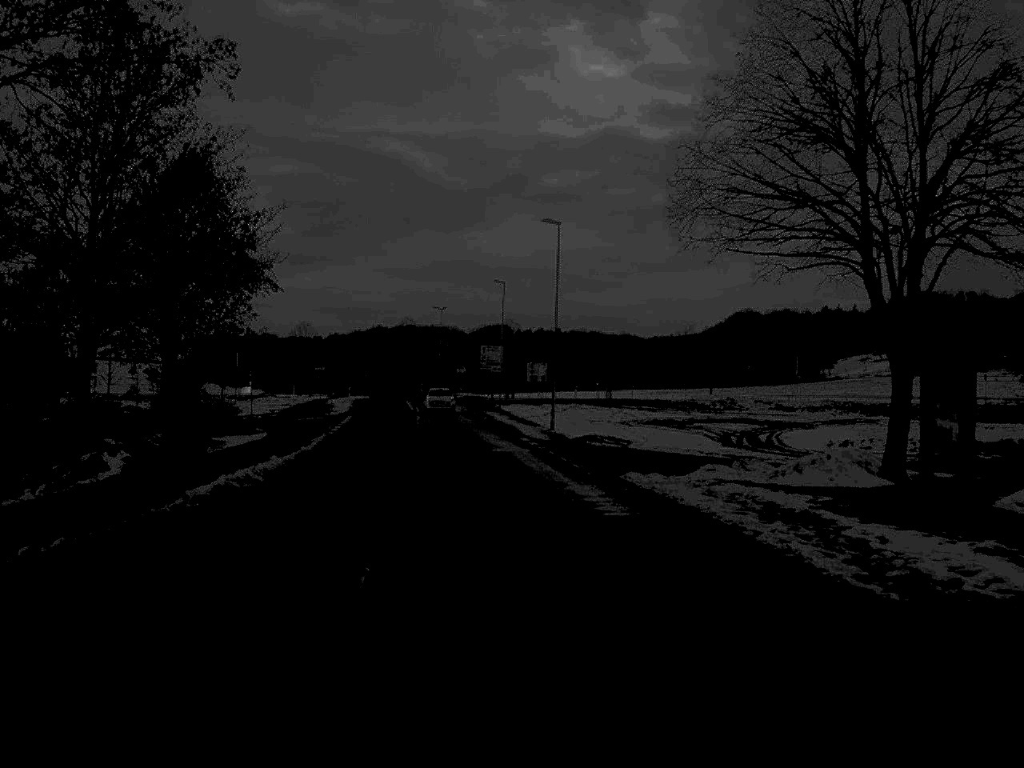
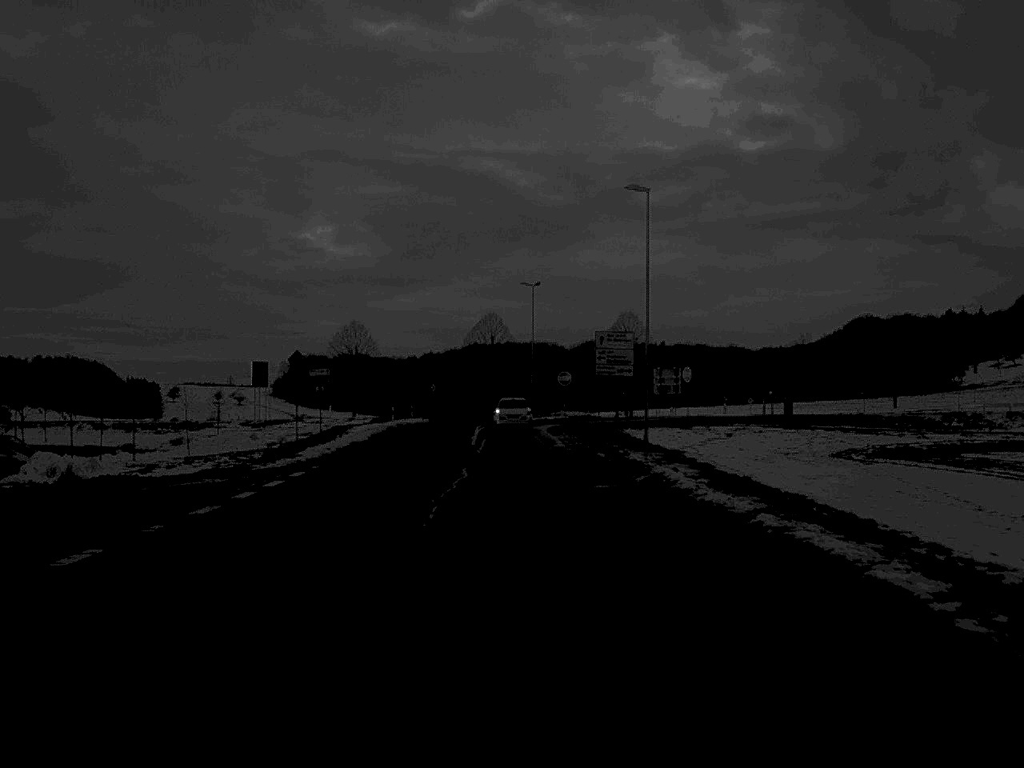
(-2.0, +40.4) m; -4°
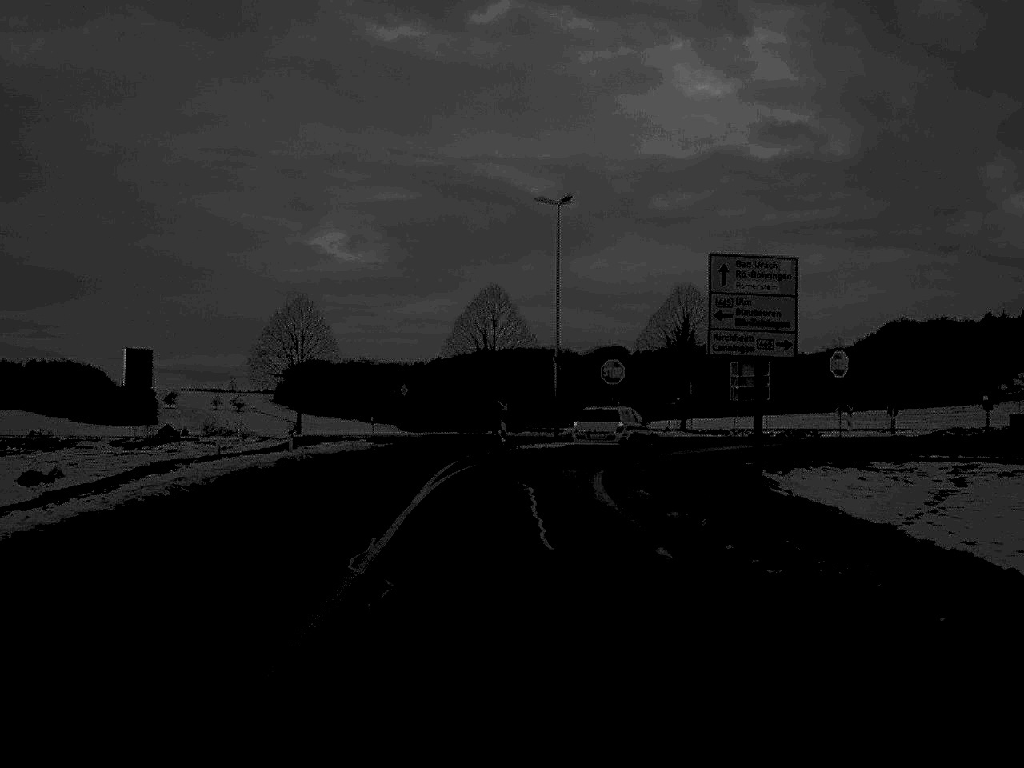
(-0.2, +35.8) m; 0°
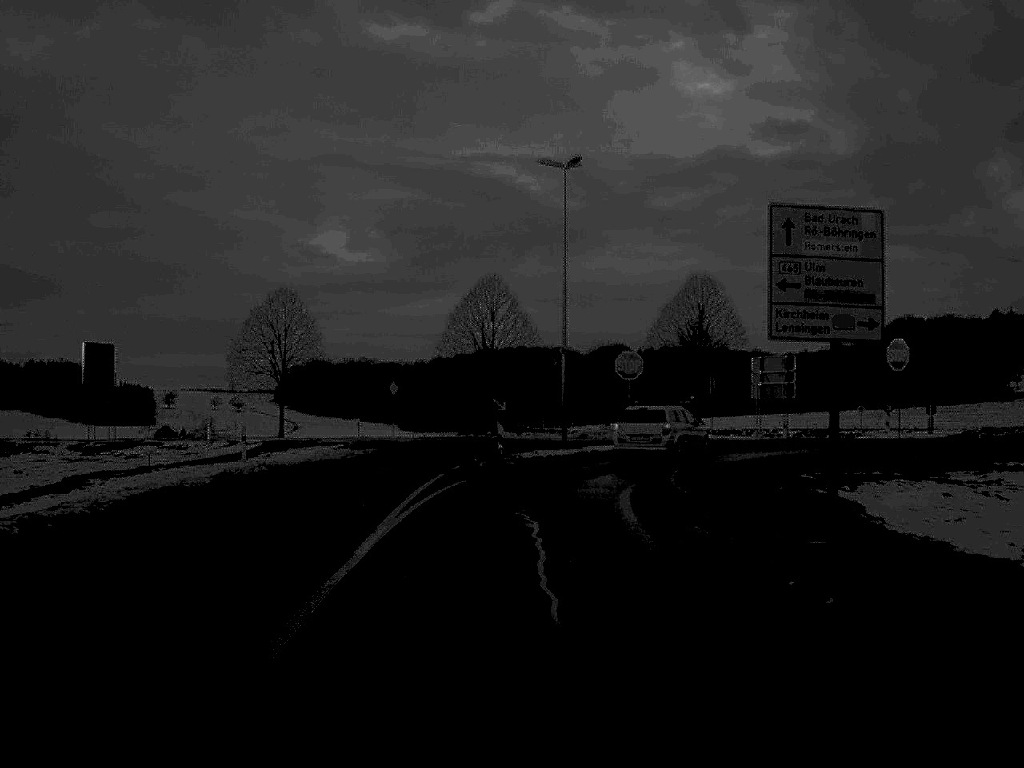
(0.0, +6.8) m; 0°
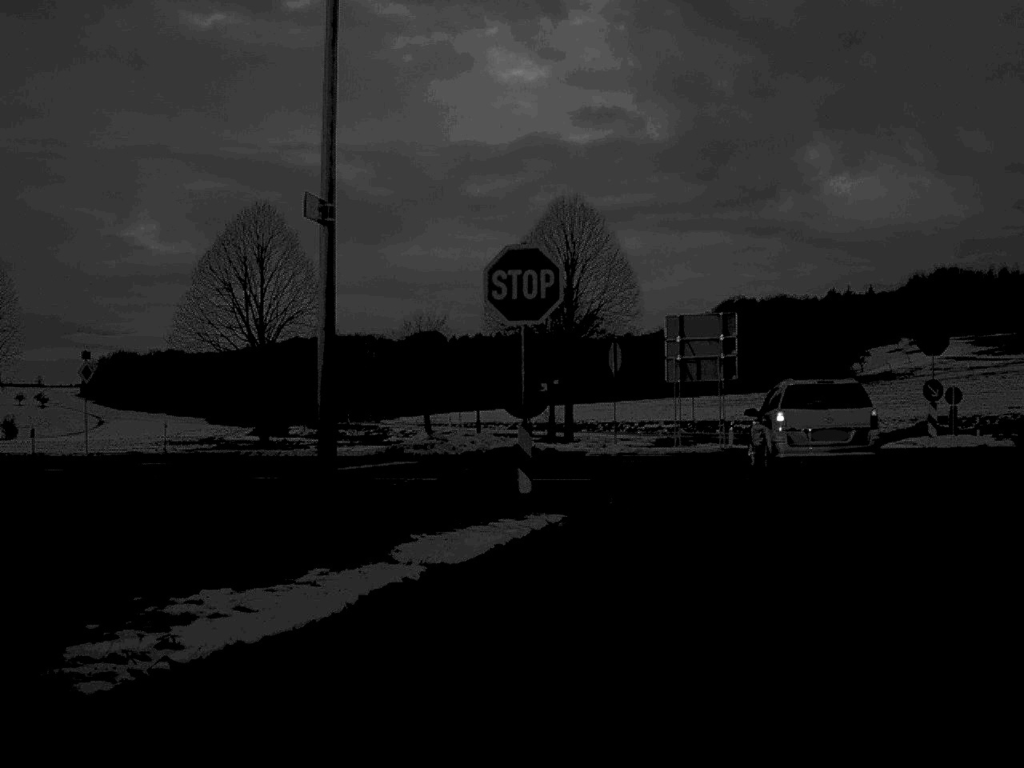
(+1.0, +25.9) m; +9°
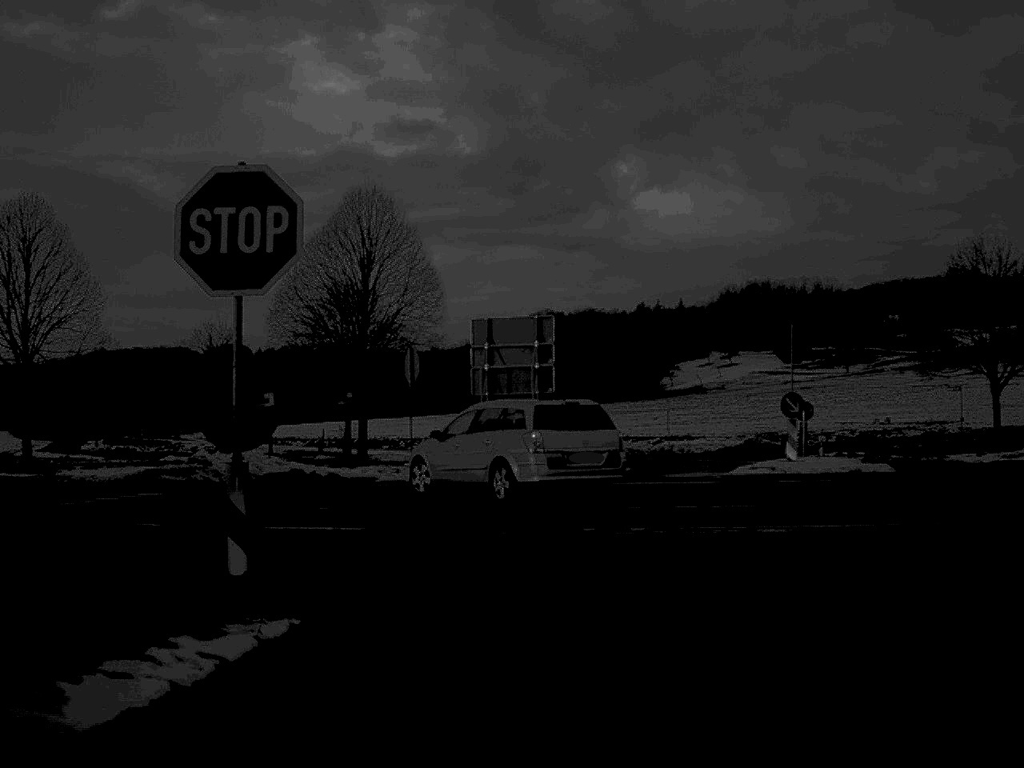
(+0.4, +5.6) m; +9°
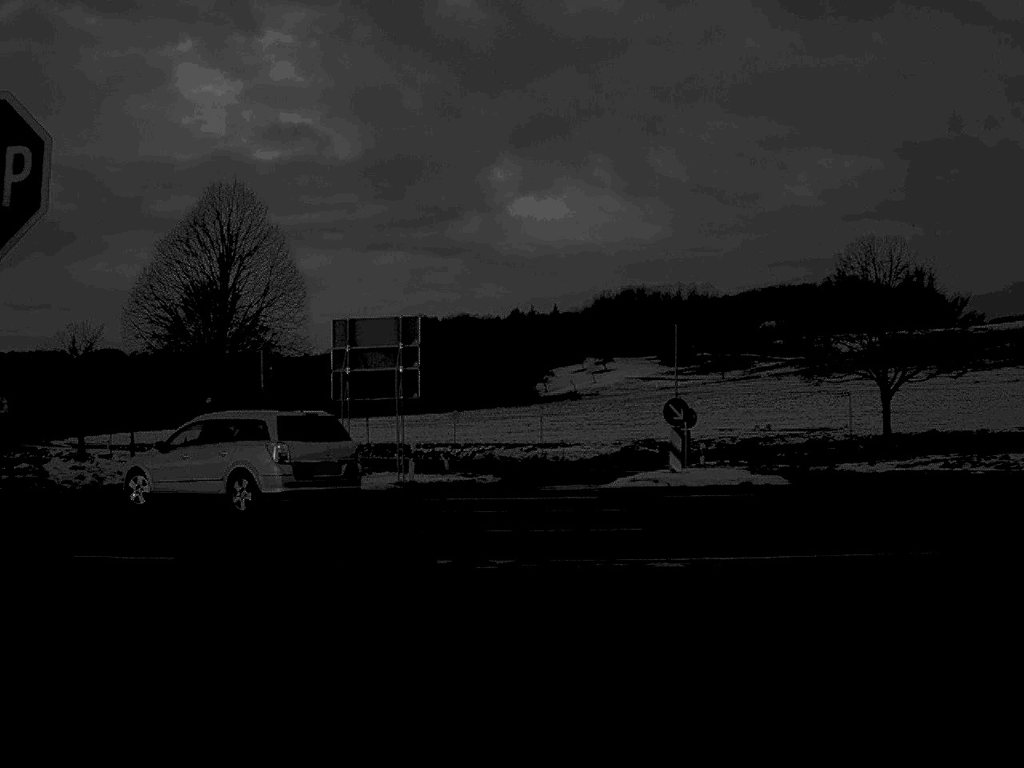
(+0.1, +2.3) m; +6°
